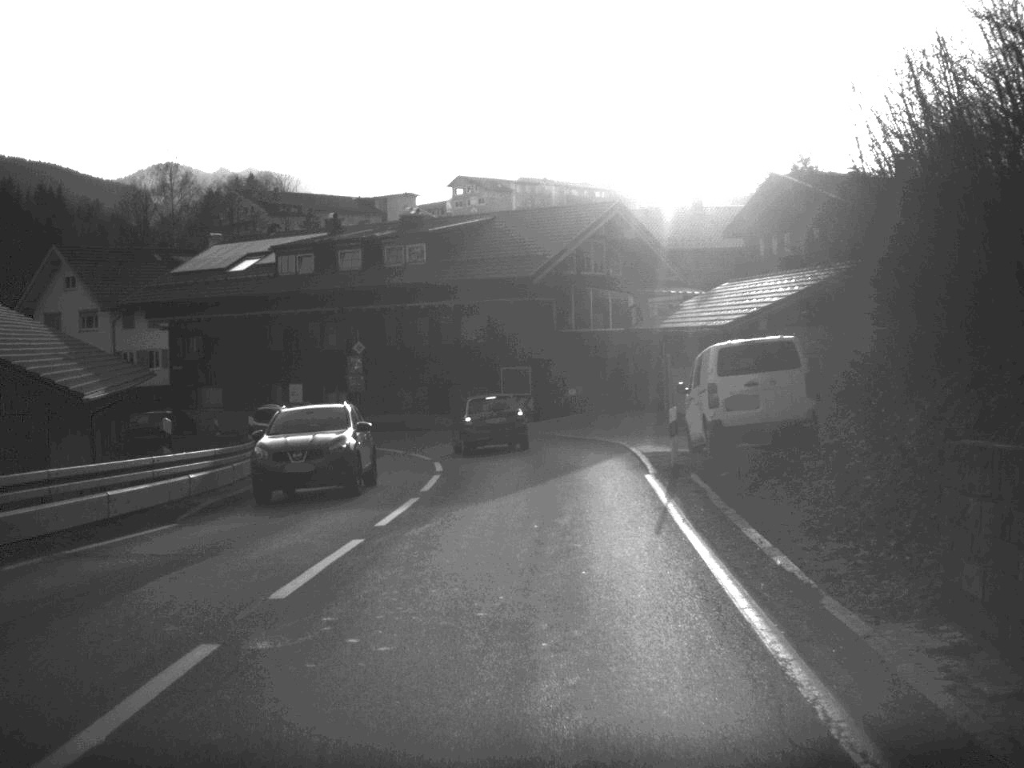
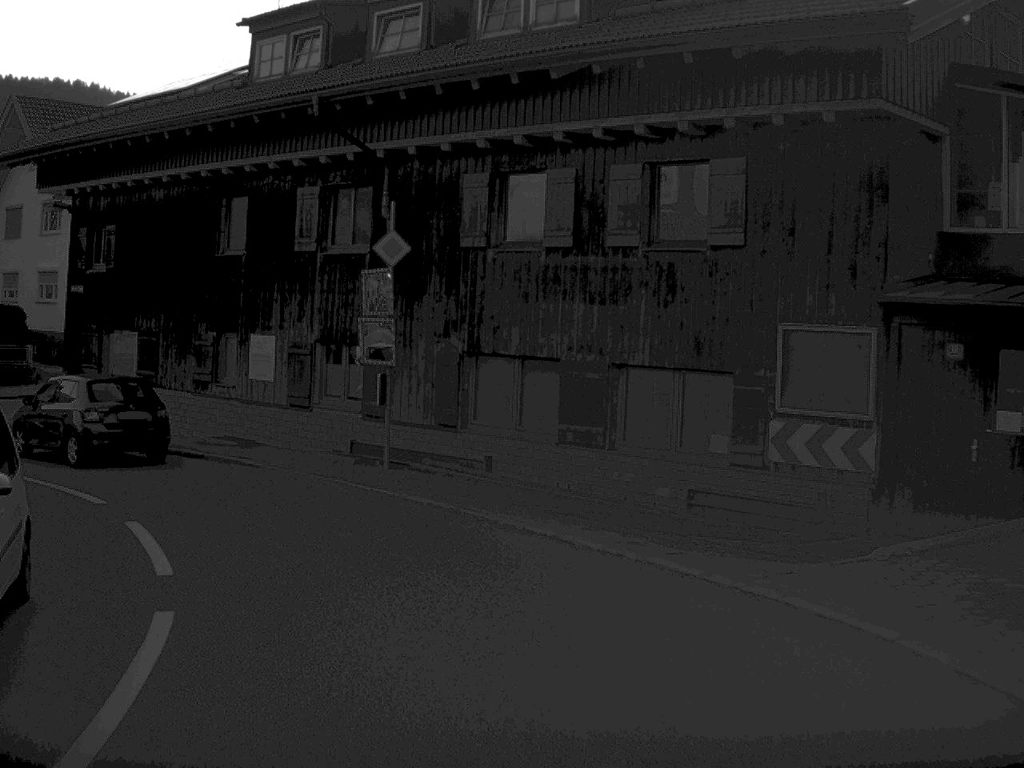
(-0.9, +33.3) m; -11°
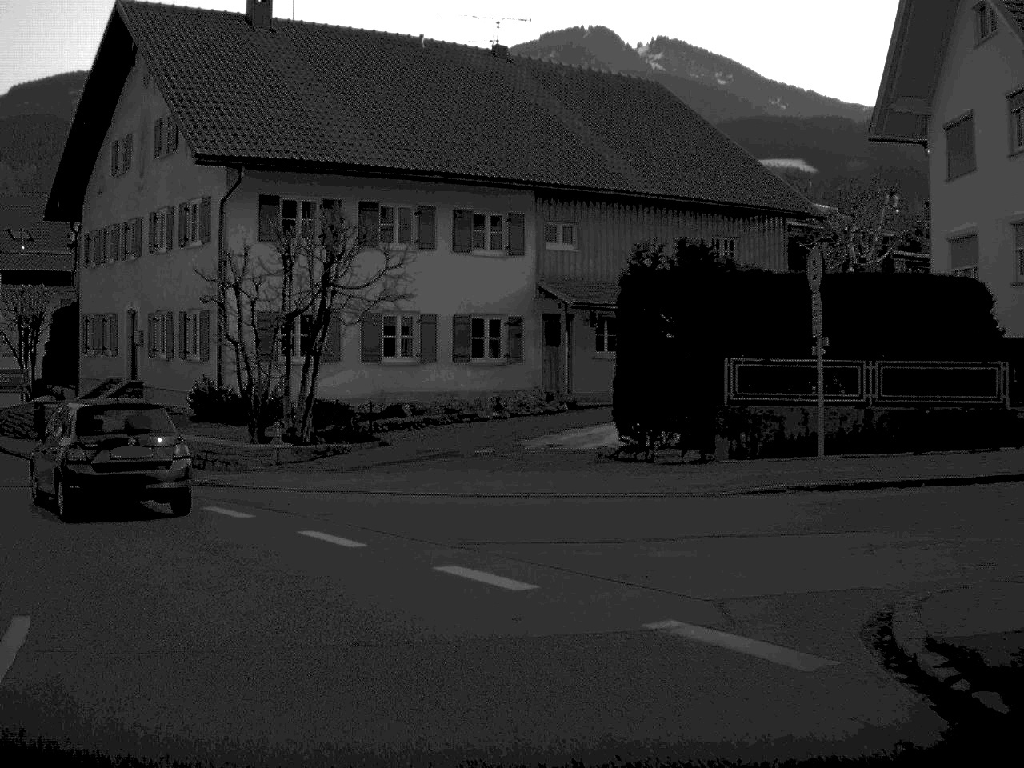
(-7.5, +21.5) m; -44°
